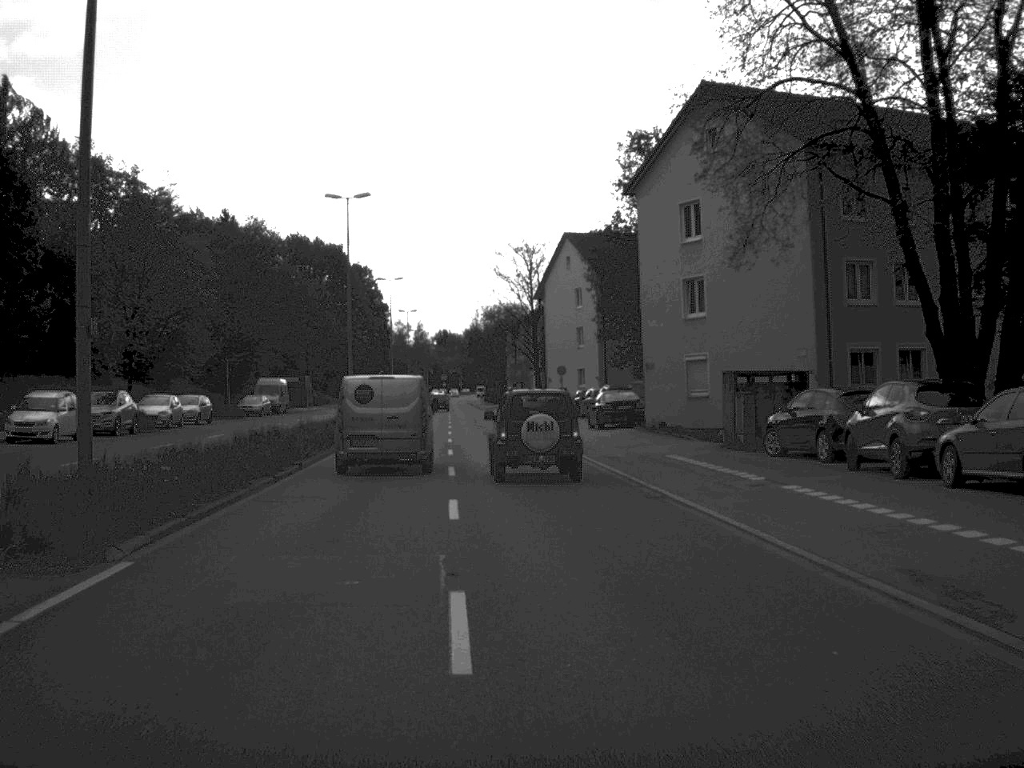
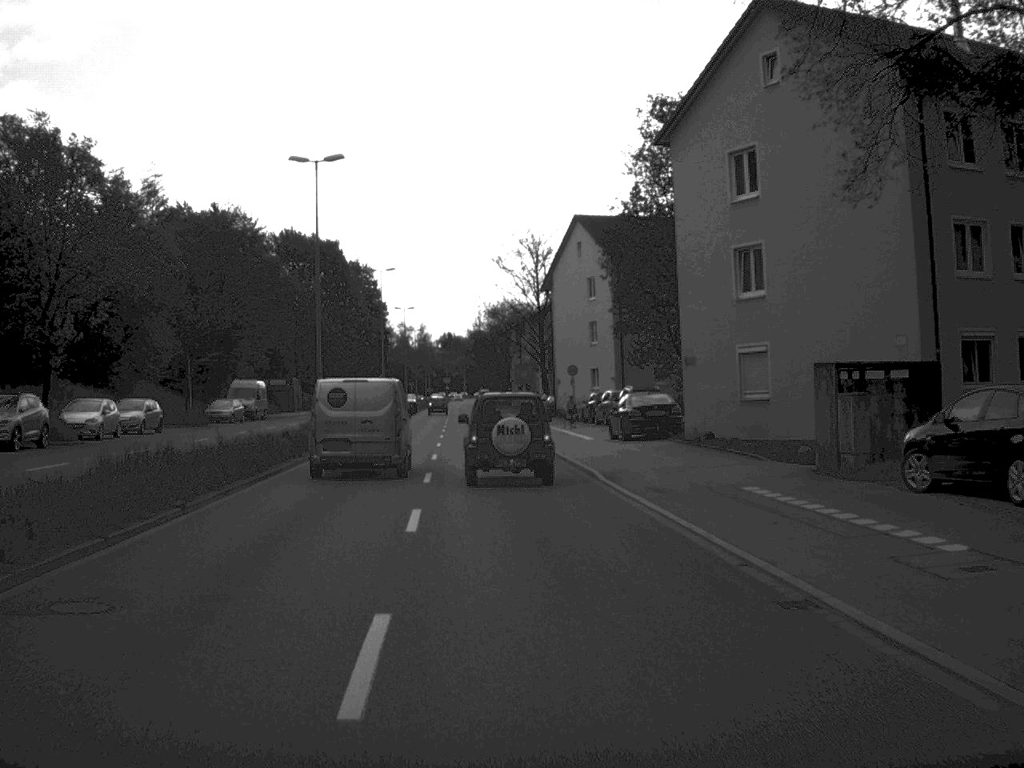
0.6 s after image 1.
(0.0, +9.9) m; 0°
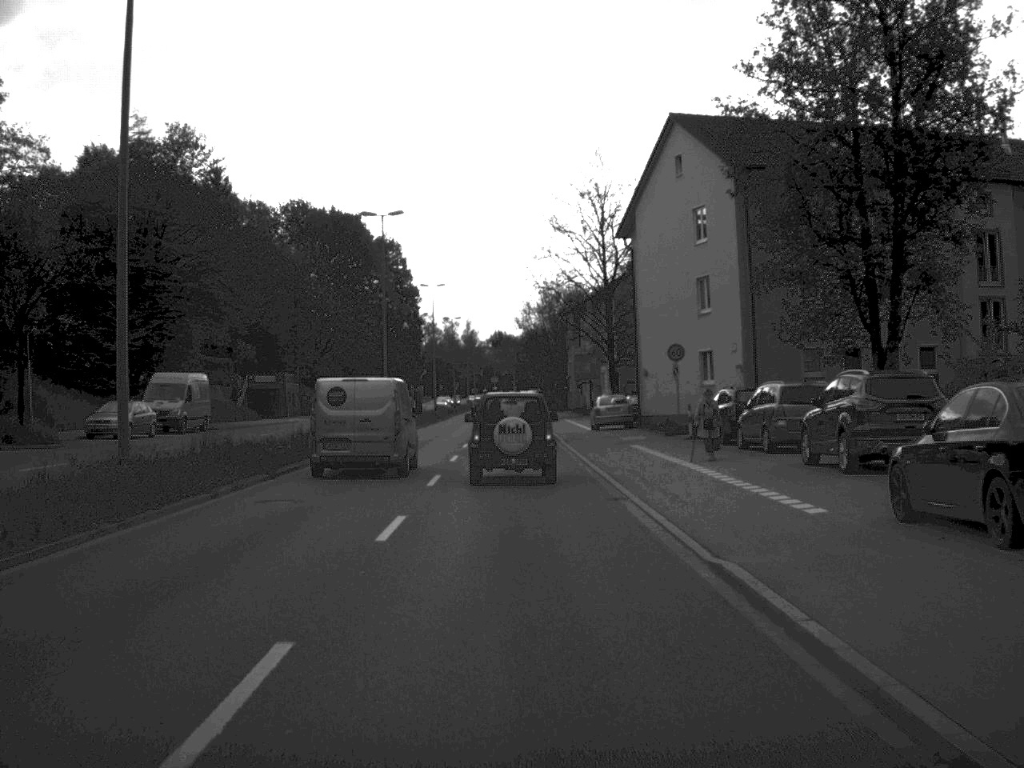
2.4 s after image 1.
(-0.7, +27.7) m; -2°
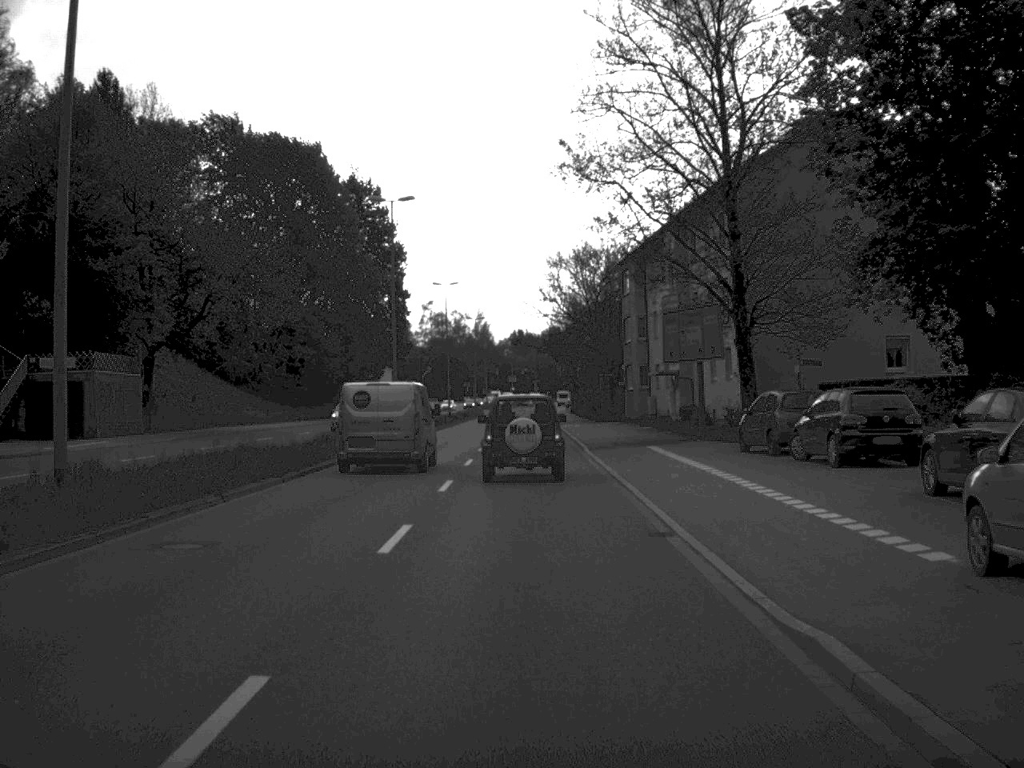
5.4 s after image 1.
(-0.6, +45.3) m; -1°
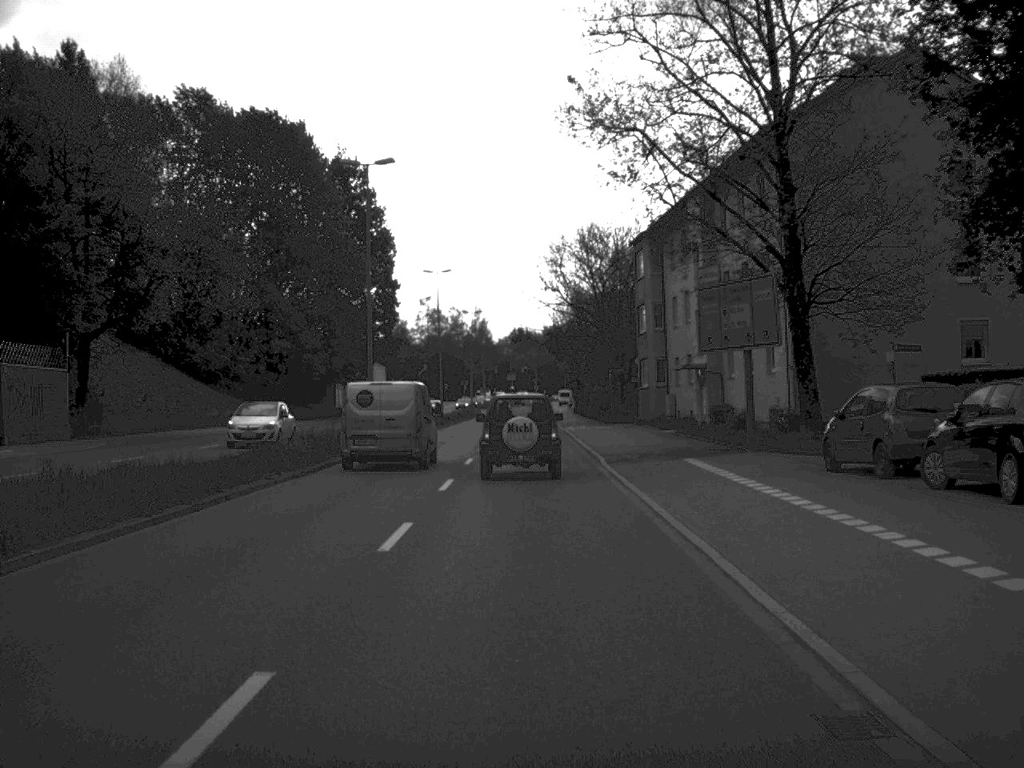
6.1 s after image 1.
(0.0, +8.8) m; 0°
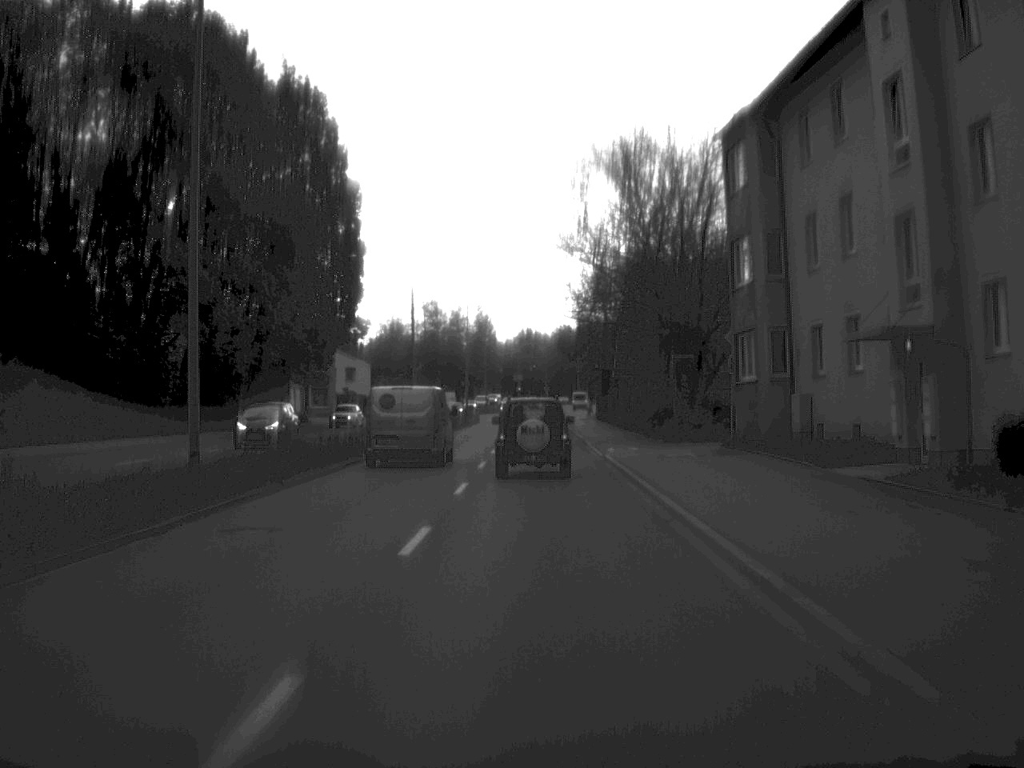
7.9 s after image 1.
(-0.1, +26.7) m; 0°
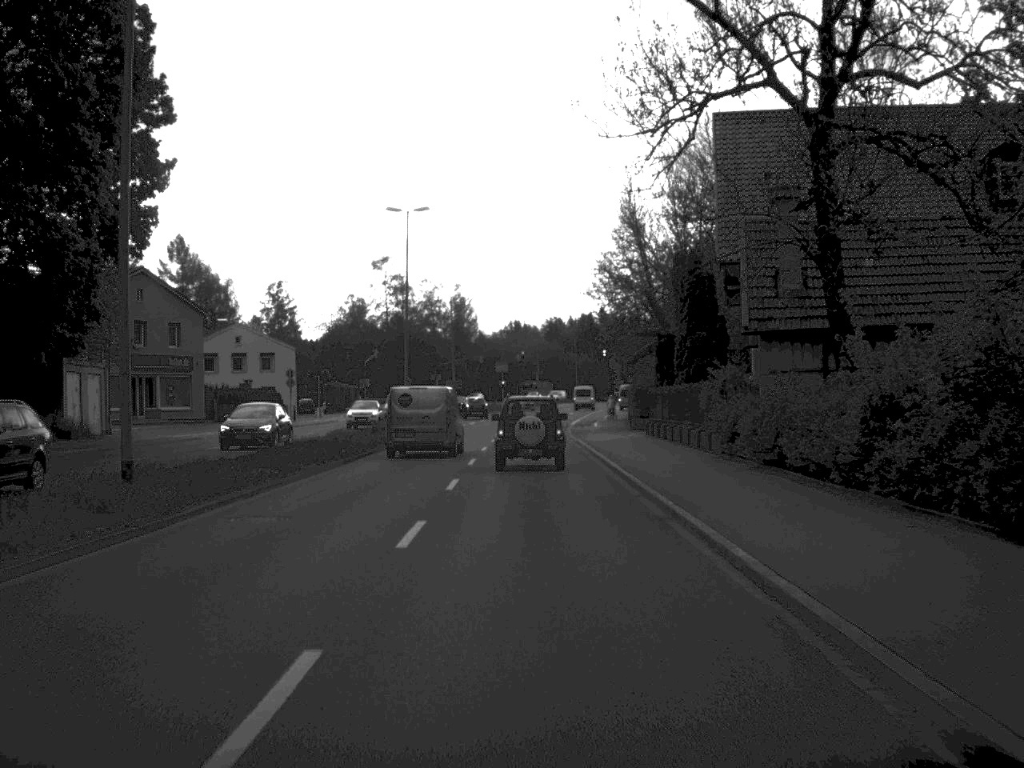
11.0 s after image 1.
(+0.1, +43.6) m; 0°
